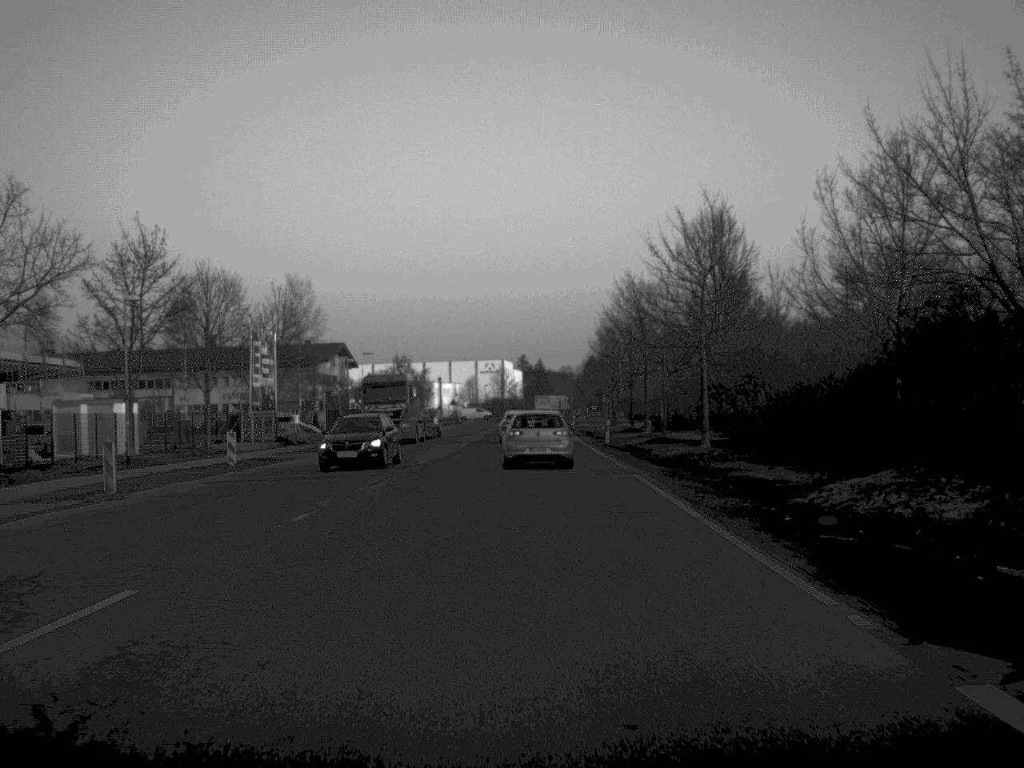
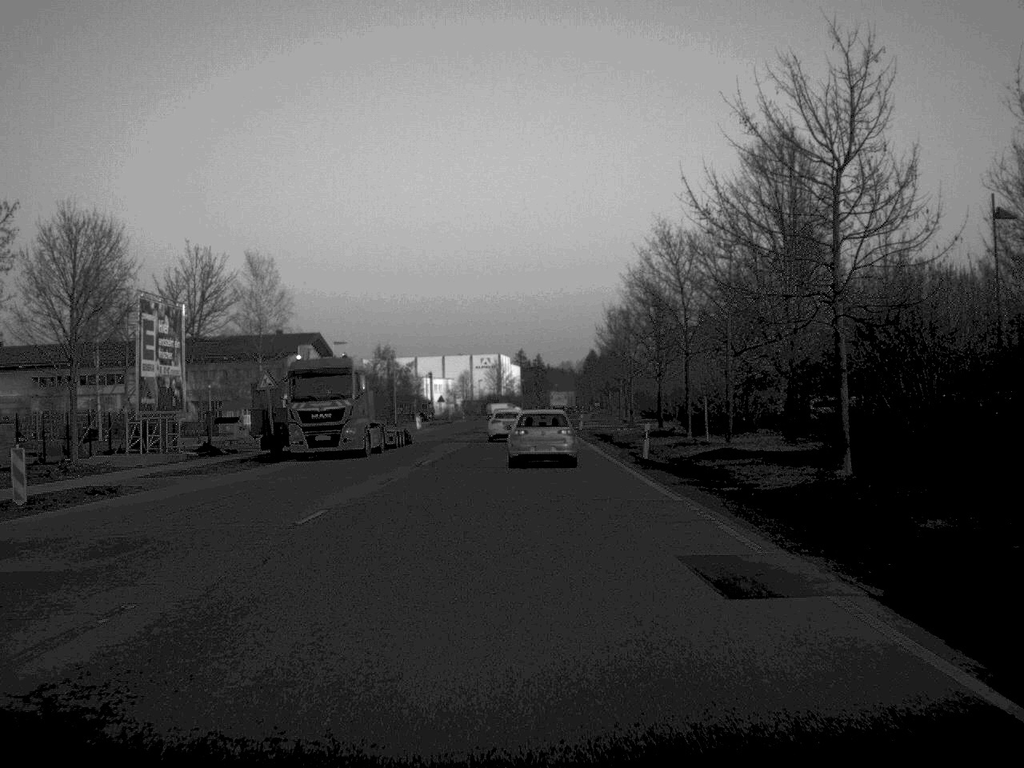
(0.0, +18.7) m; 0°
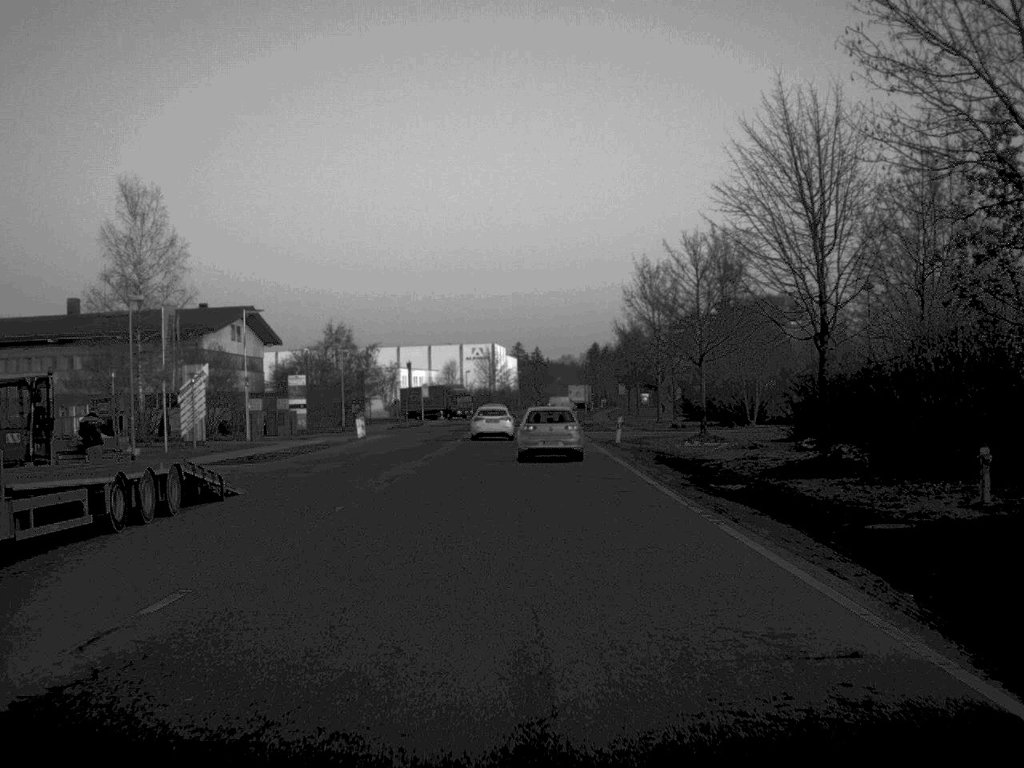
(0.0, +36.1) m; 0°
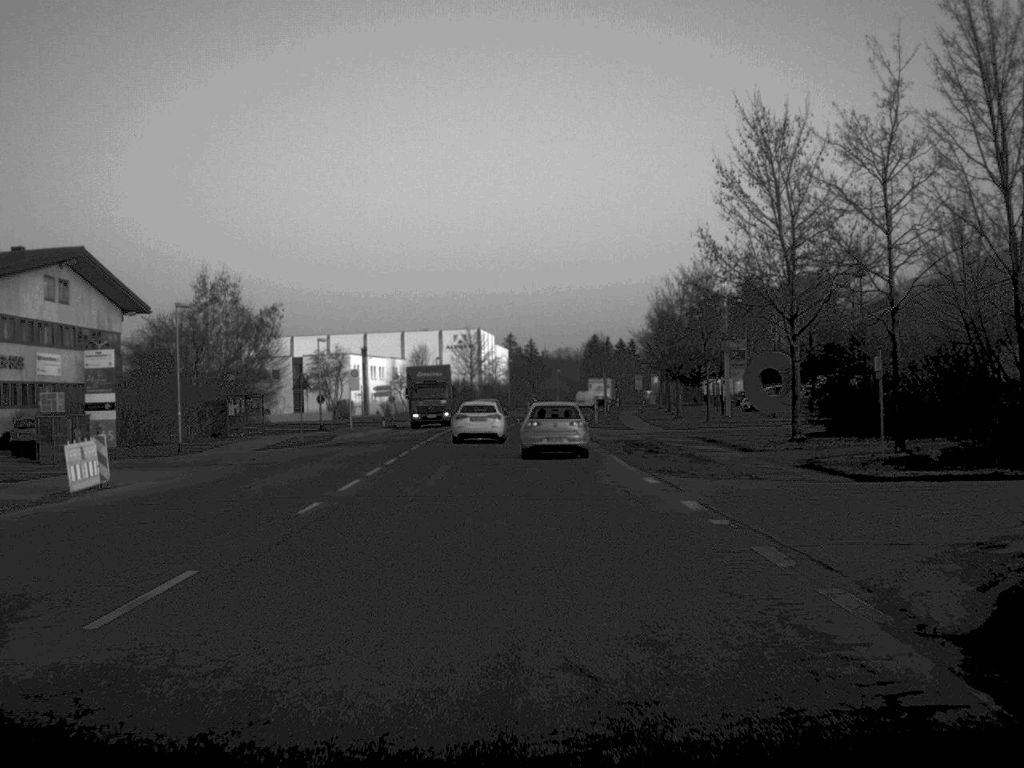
(+0.1, +43.9) m; 0°
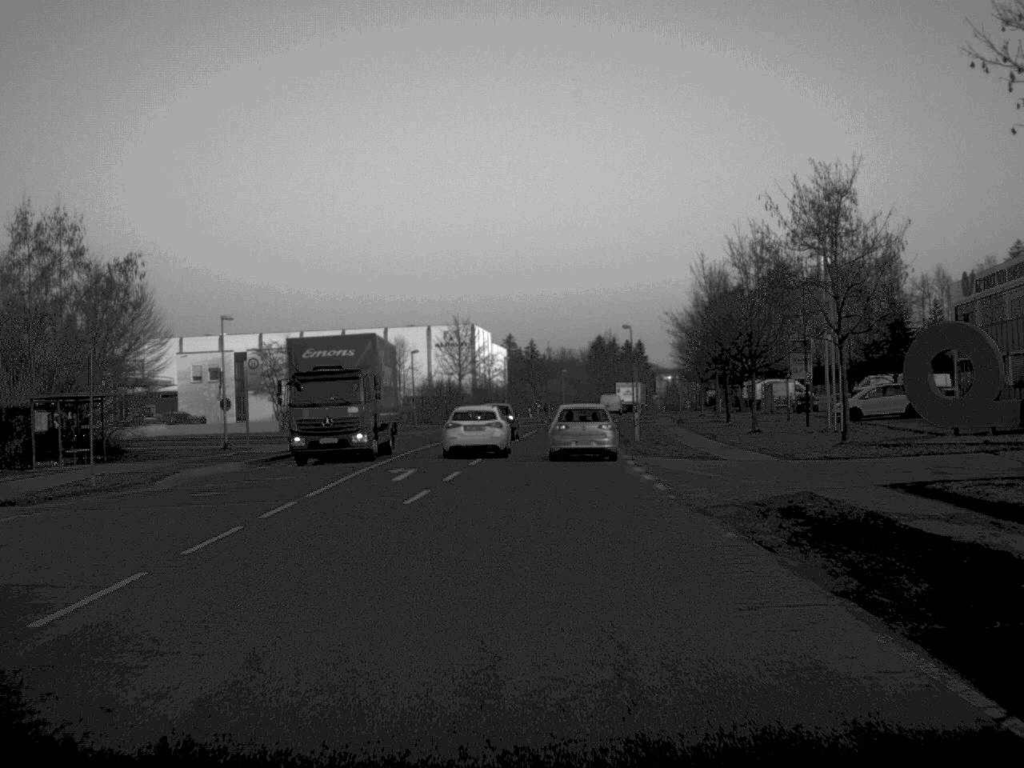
(0.0, +26.8) m; 0°
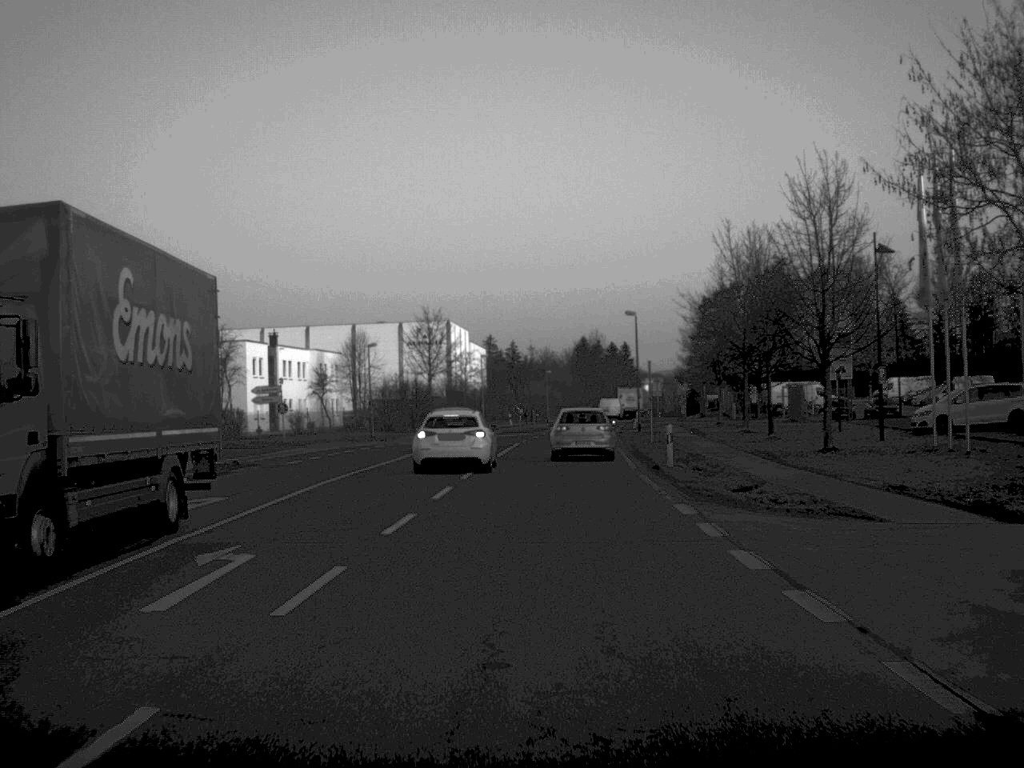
(+0.1, +16.0) m; +1°
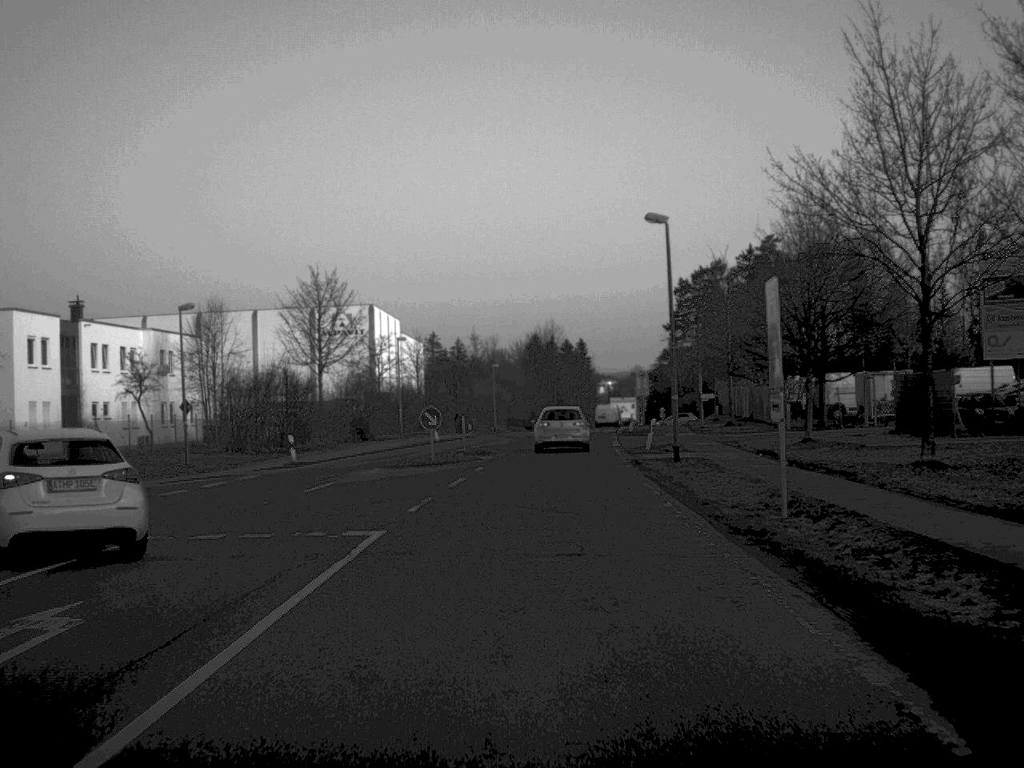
(+0.8, +33.8) m; +2°
